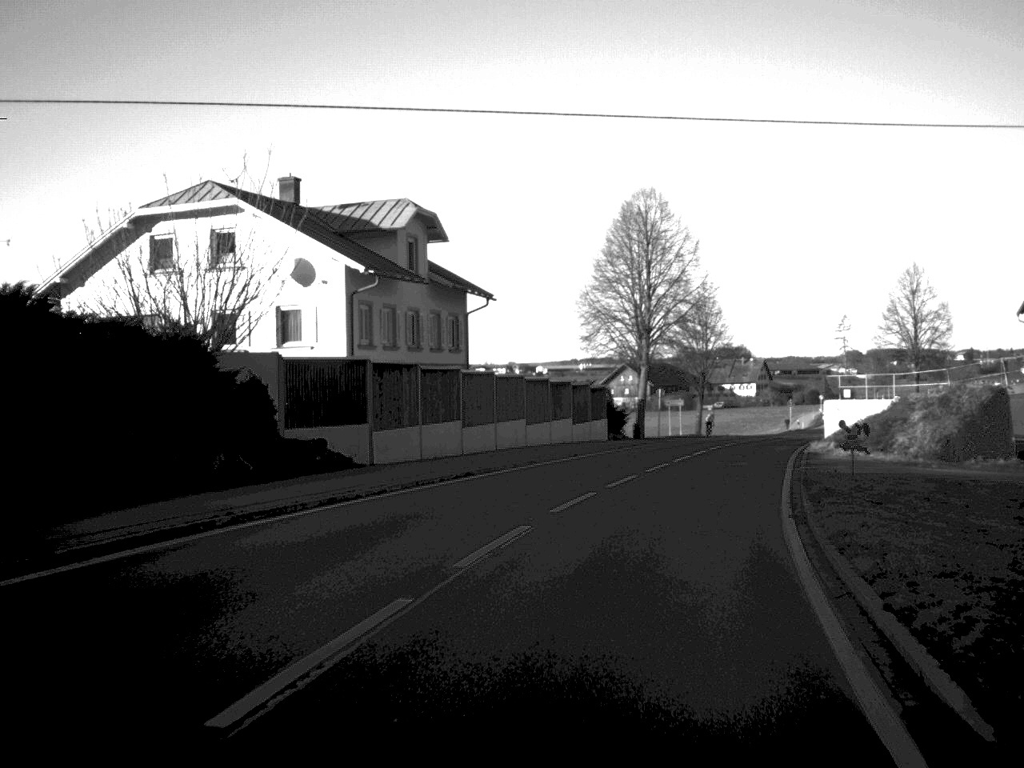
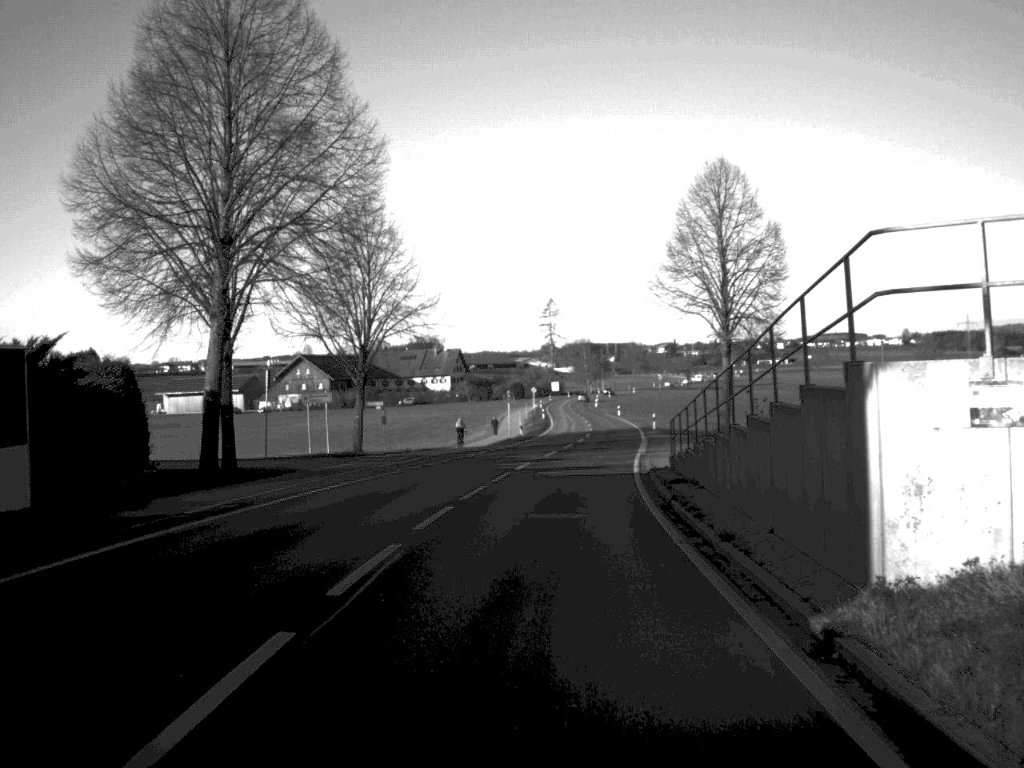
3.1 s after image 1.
(+6.5, +40.4) m; +13°
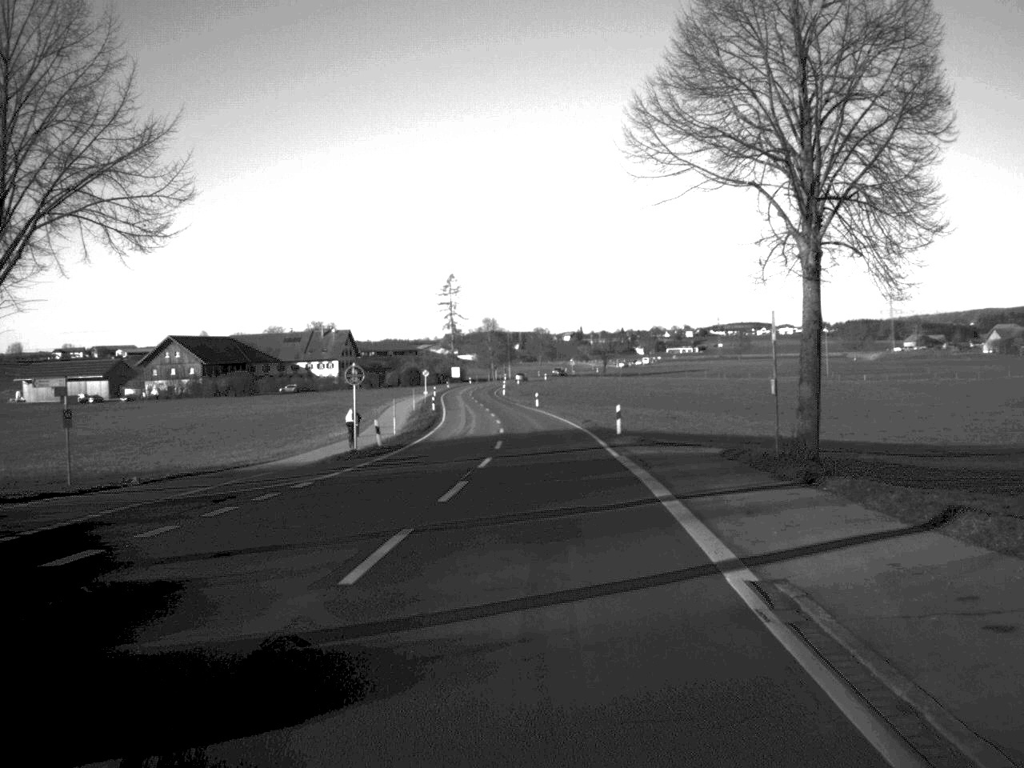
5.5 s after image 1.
(+1.2, +33.3) m; +4°
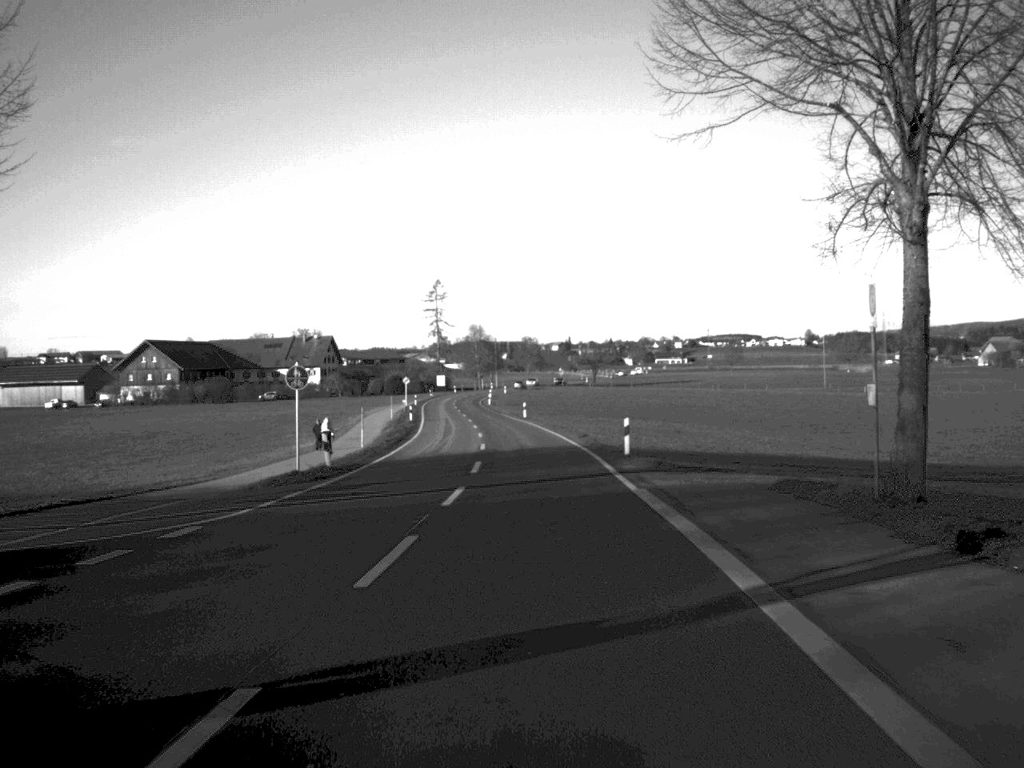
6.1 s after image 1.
(0.0, +8.1) m; +1°
